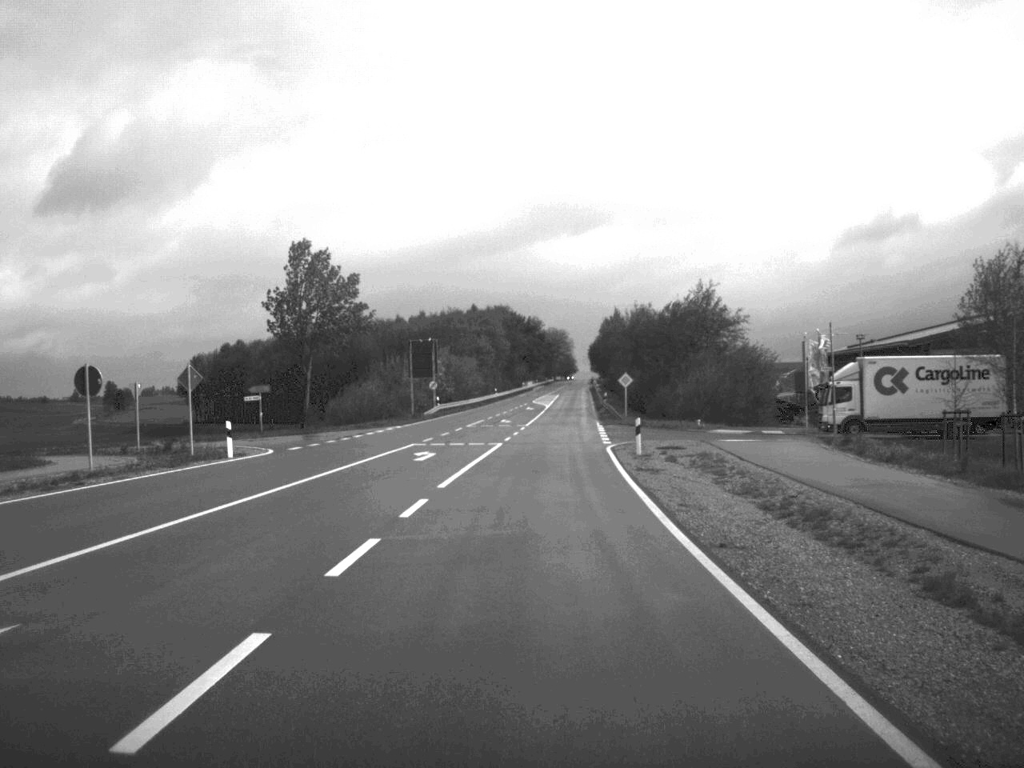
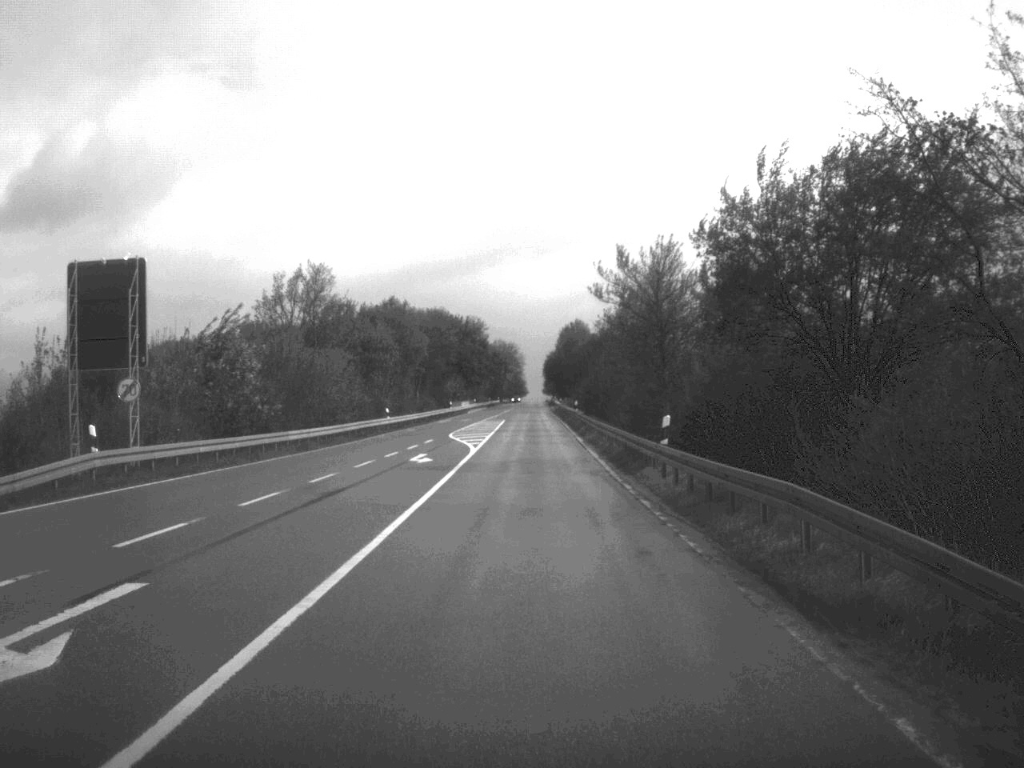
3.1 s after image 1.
(+1.5, +62.5) m; +2°
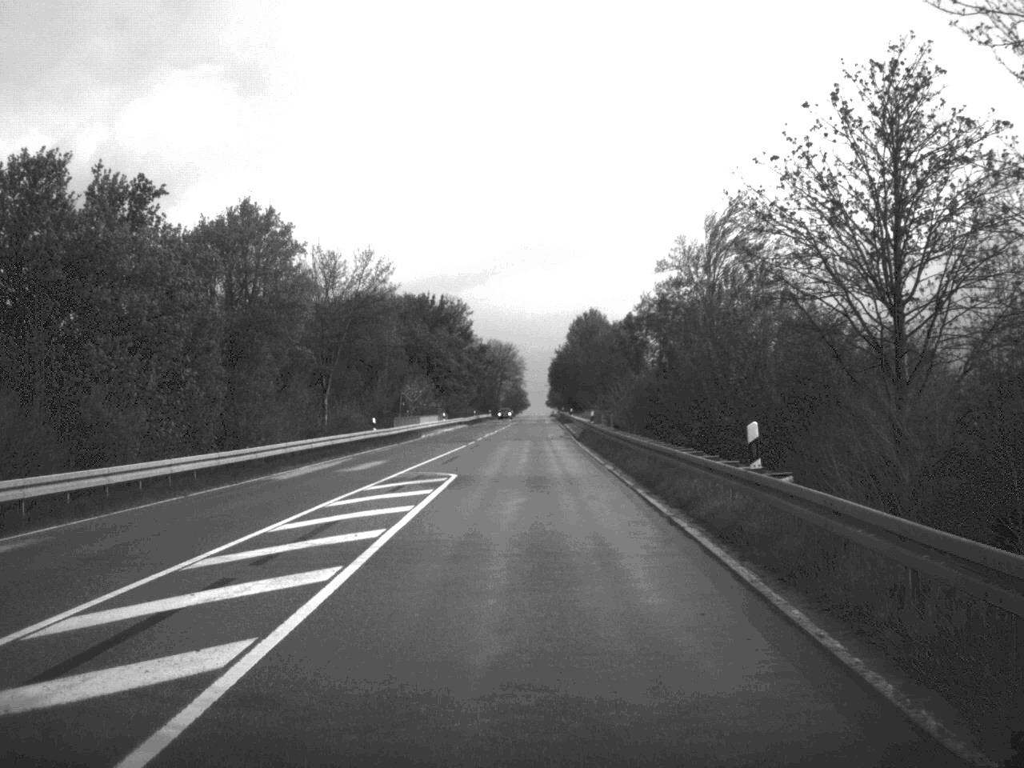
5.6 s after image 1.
(0.0, +57.4) m; 0°
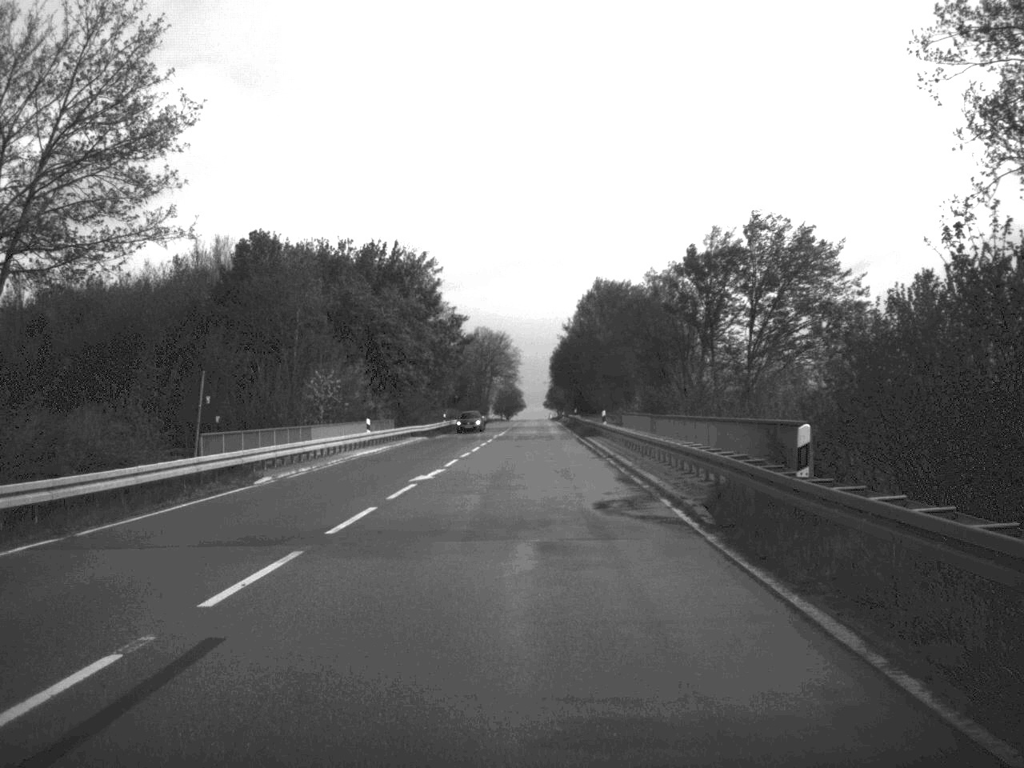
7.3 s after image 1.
(0.0, +44.8) m; 0°
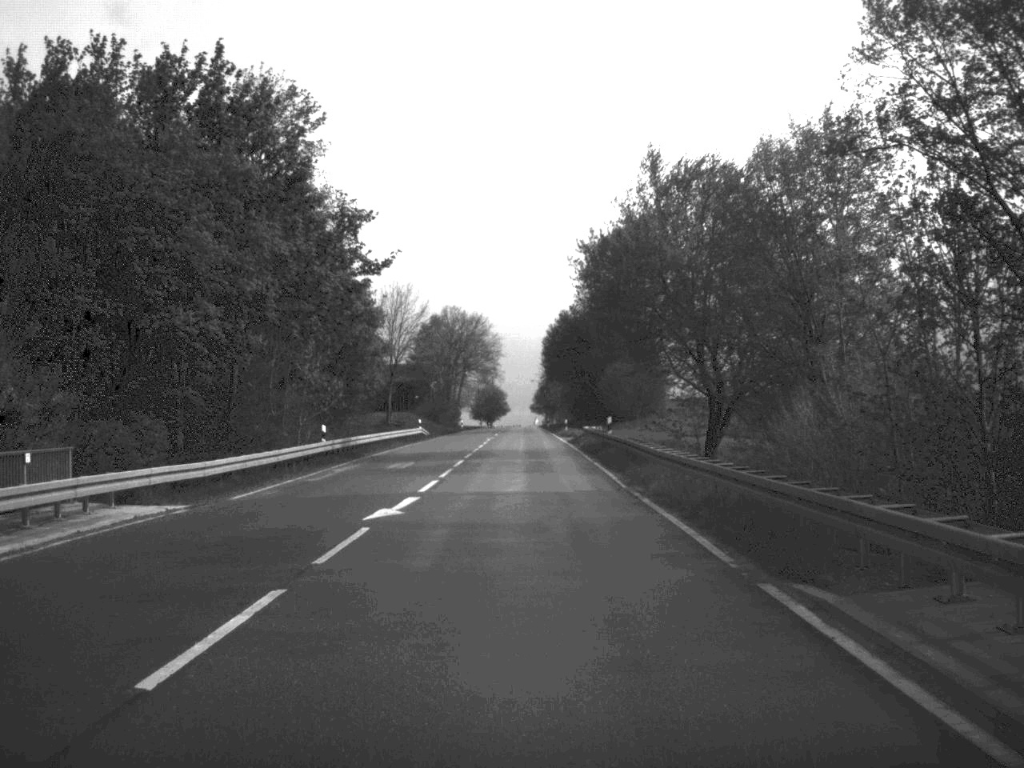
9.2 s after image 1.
(+0.3, +50.4) m; +1°
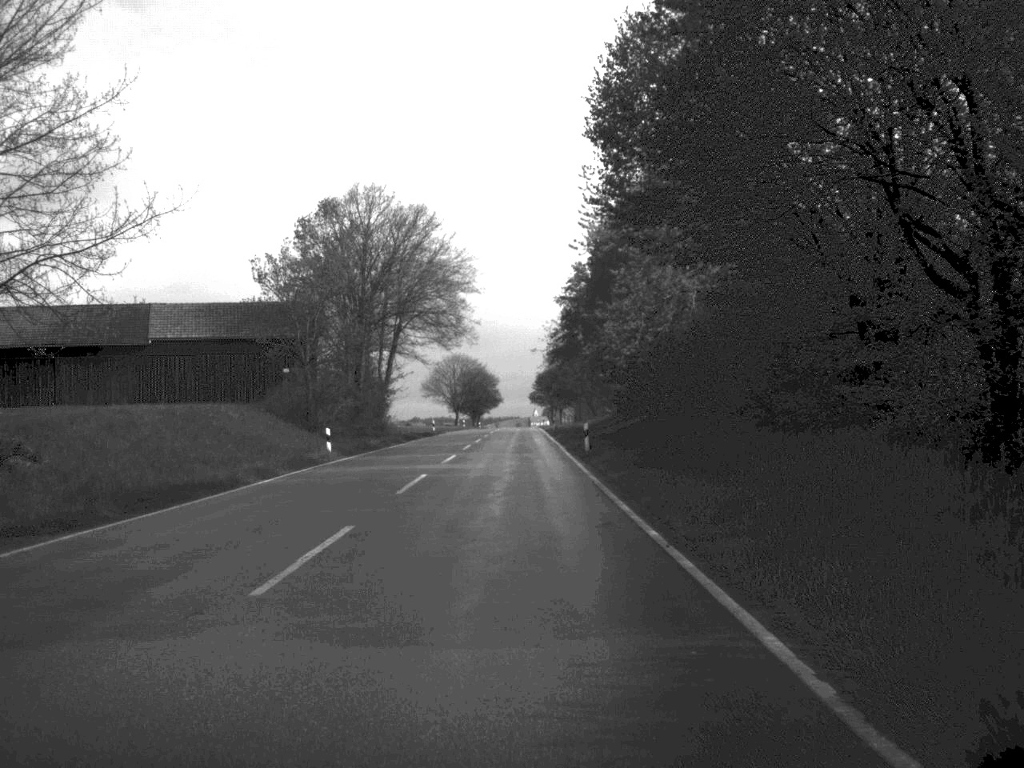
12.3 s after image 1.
(0.0, +85.6) m; 0°
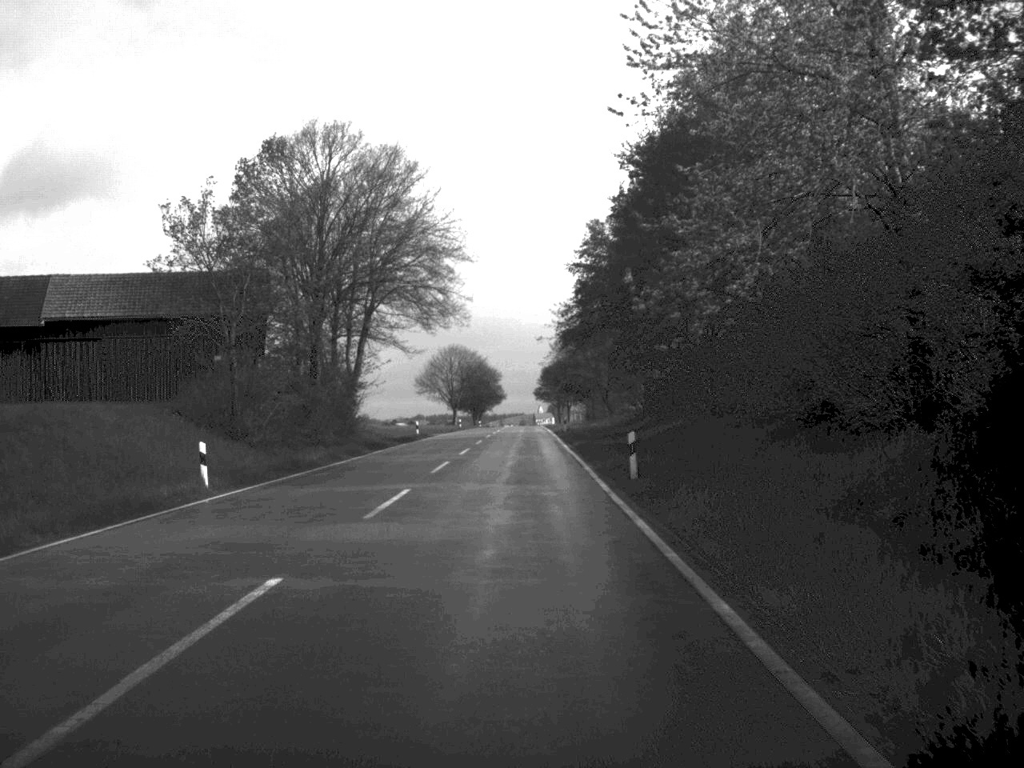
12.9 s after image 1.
(0.0, +17.3) m; 0°
